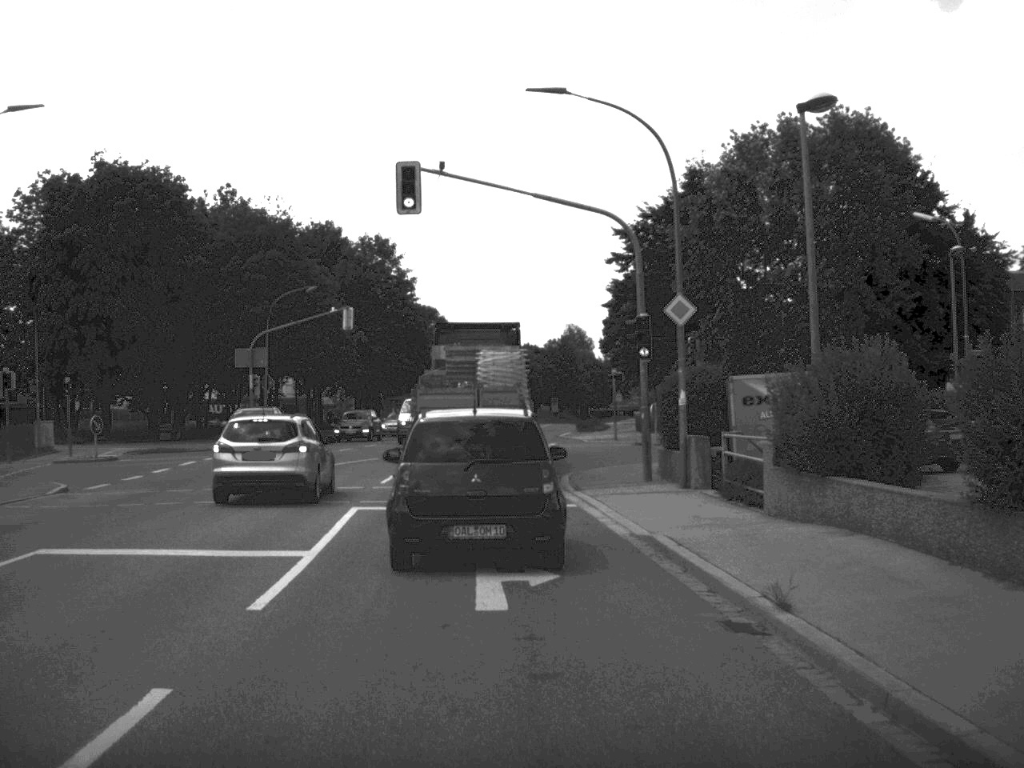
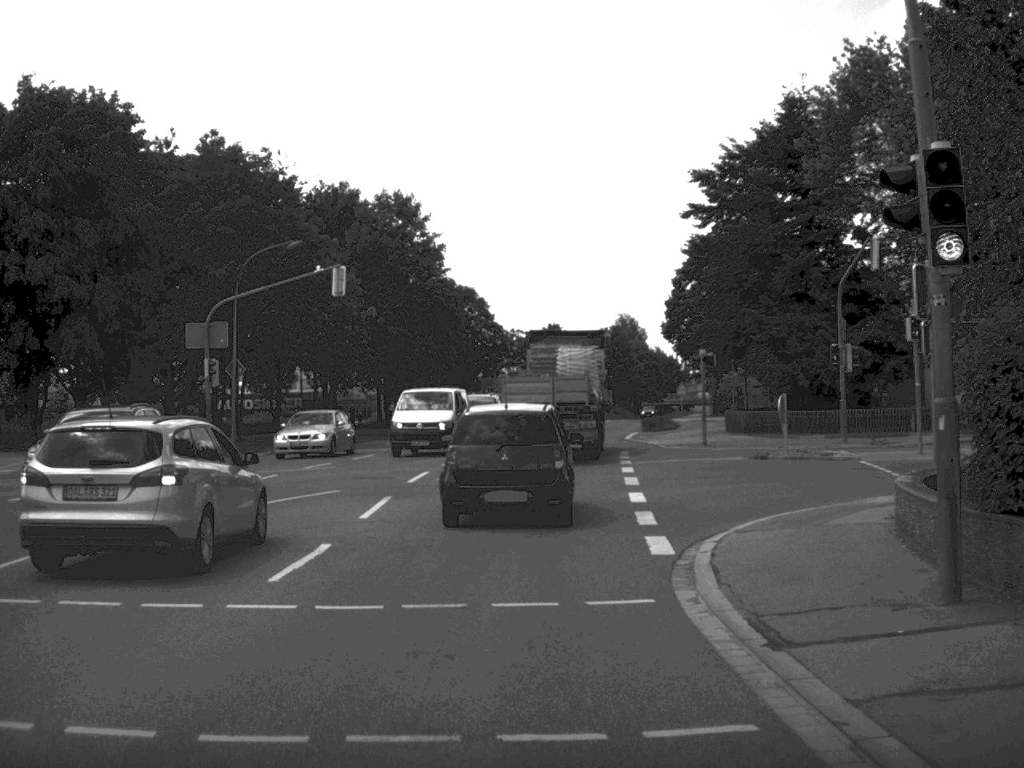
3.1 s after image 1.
(-0.3, +15.2) m; -2°
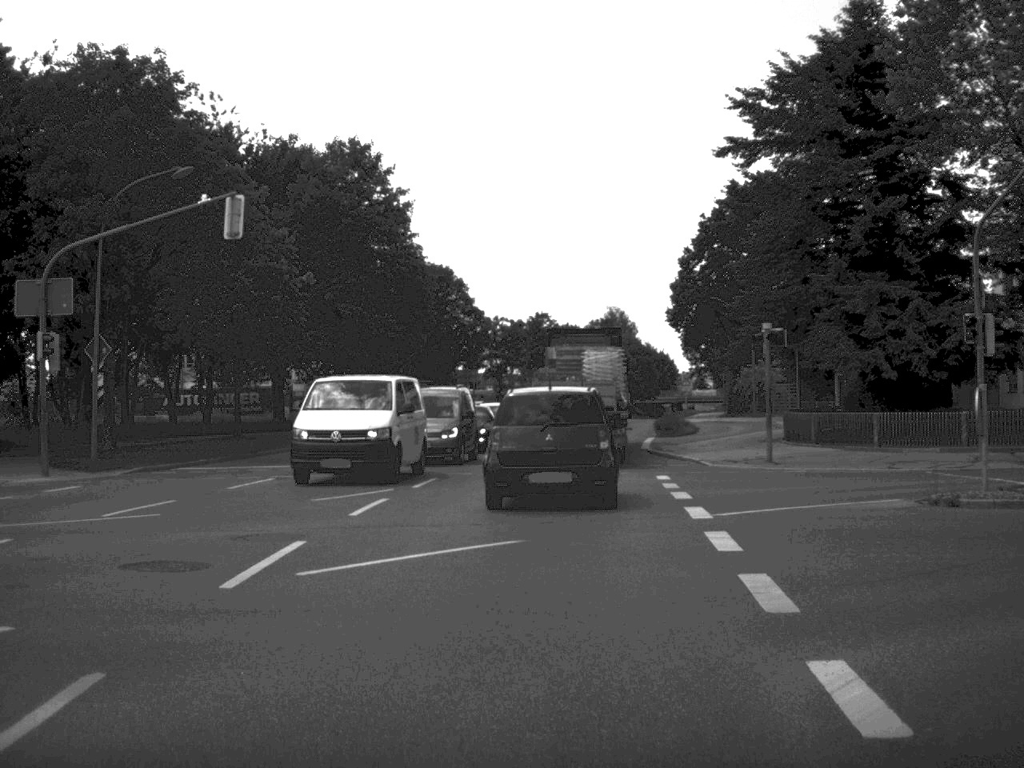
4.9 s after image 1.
(0.0, +13.5) m; +1°
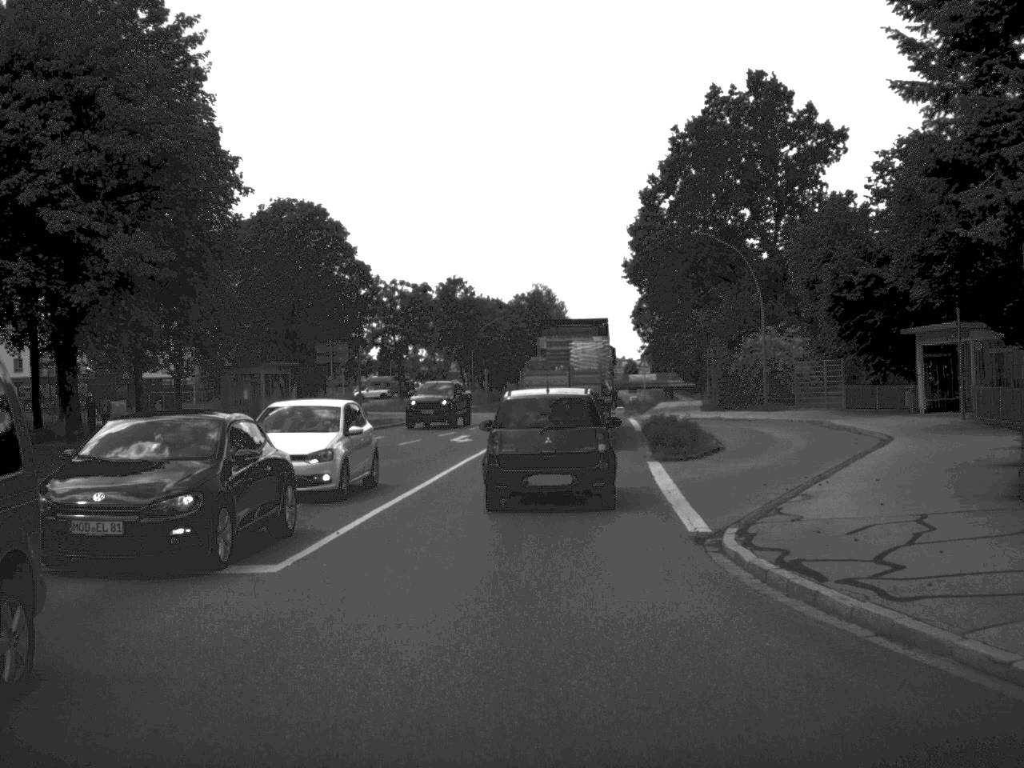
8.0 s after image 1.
(+0.8, +25.6) m; +3°
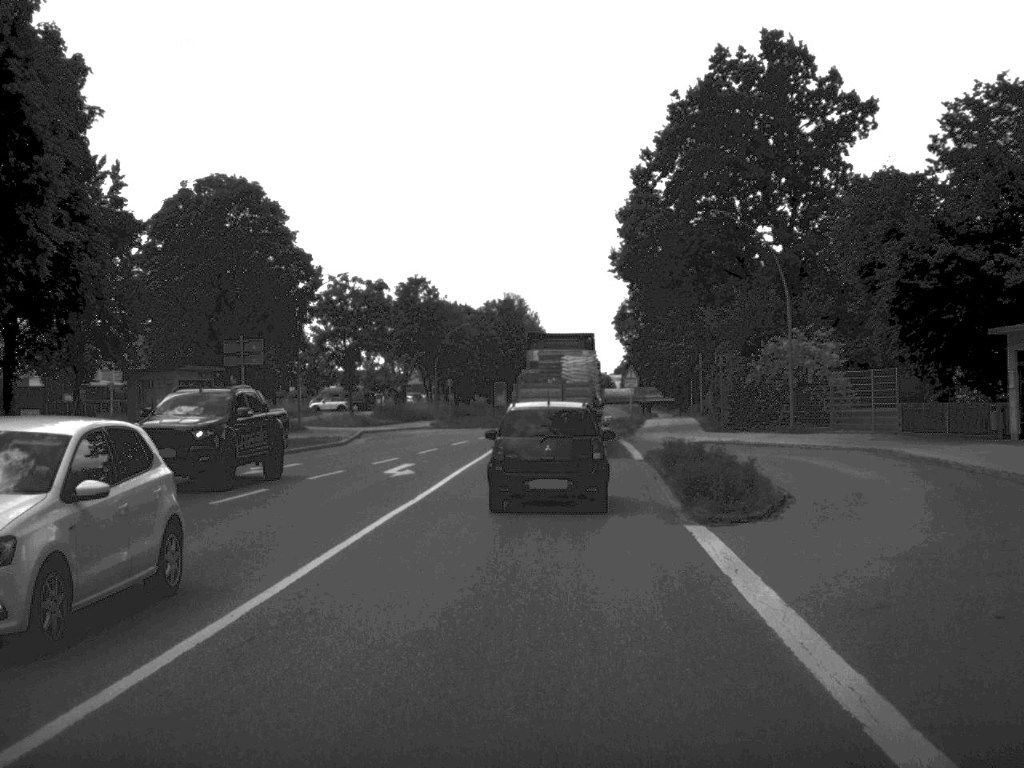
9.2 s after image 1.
(+0.1, +10.5) m; +1°
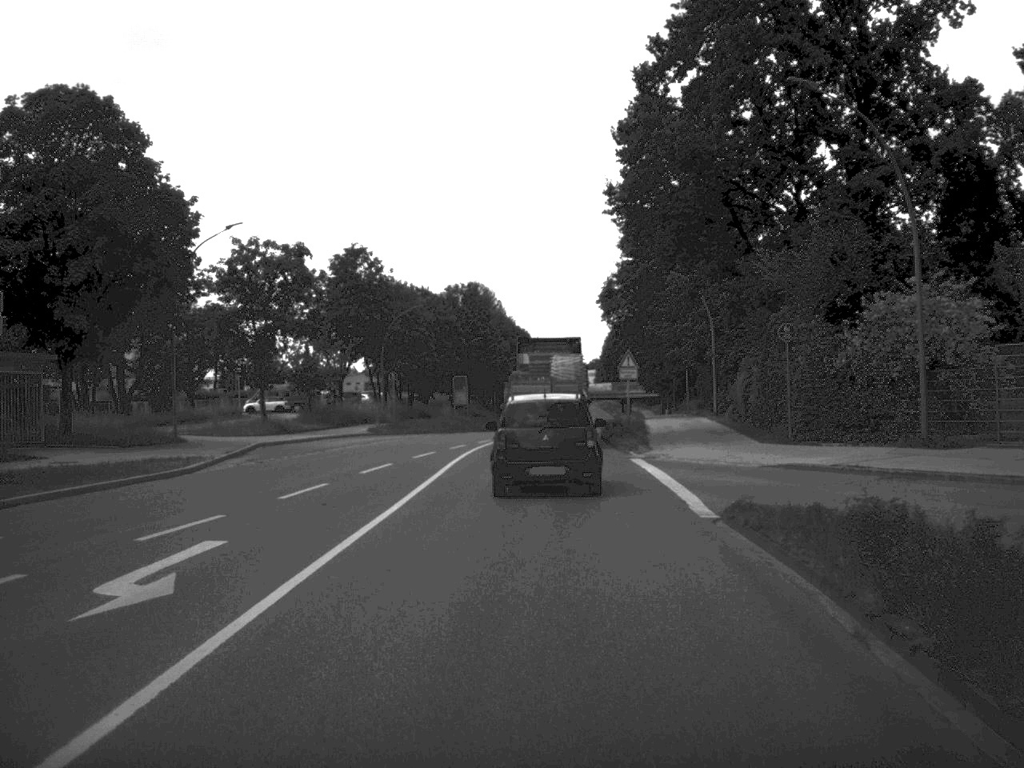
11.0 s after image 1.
(+0.2, +16.8) m; +1°
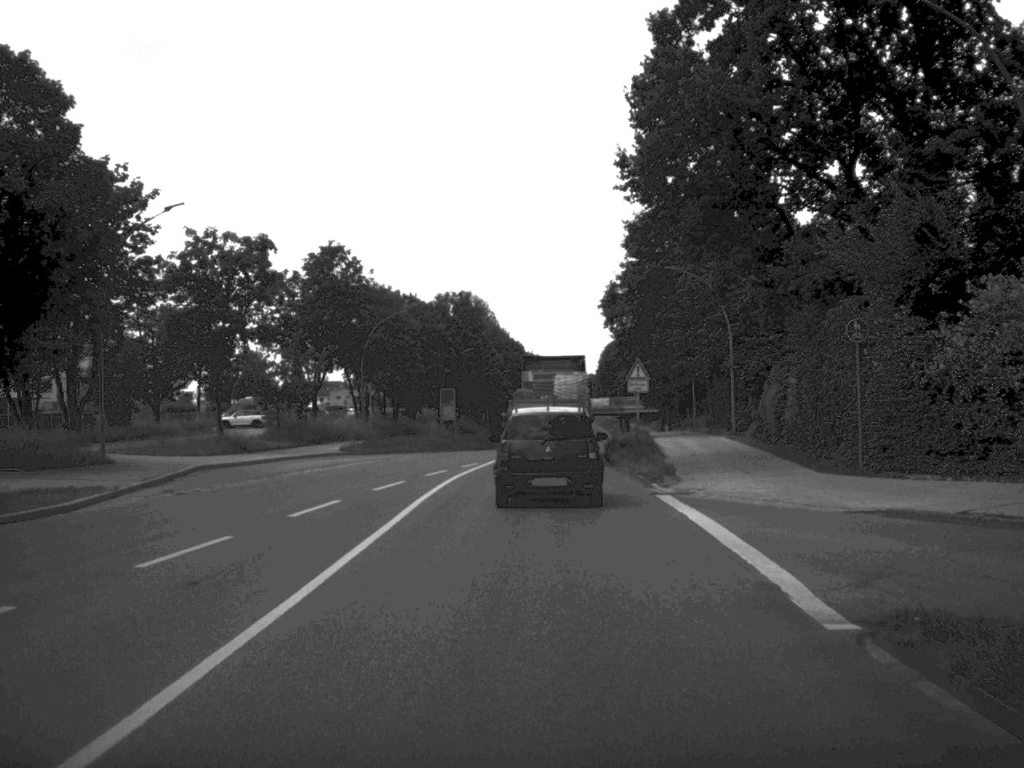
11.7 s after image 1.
(0.0, +7.0) m; 0°
